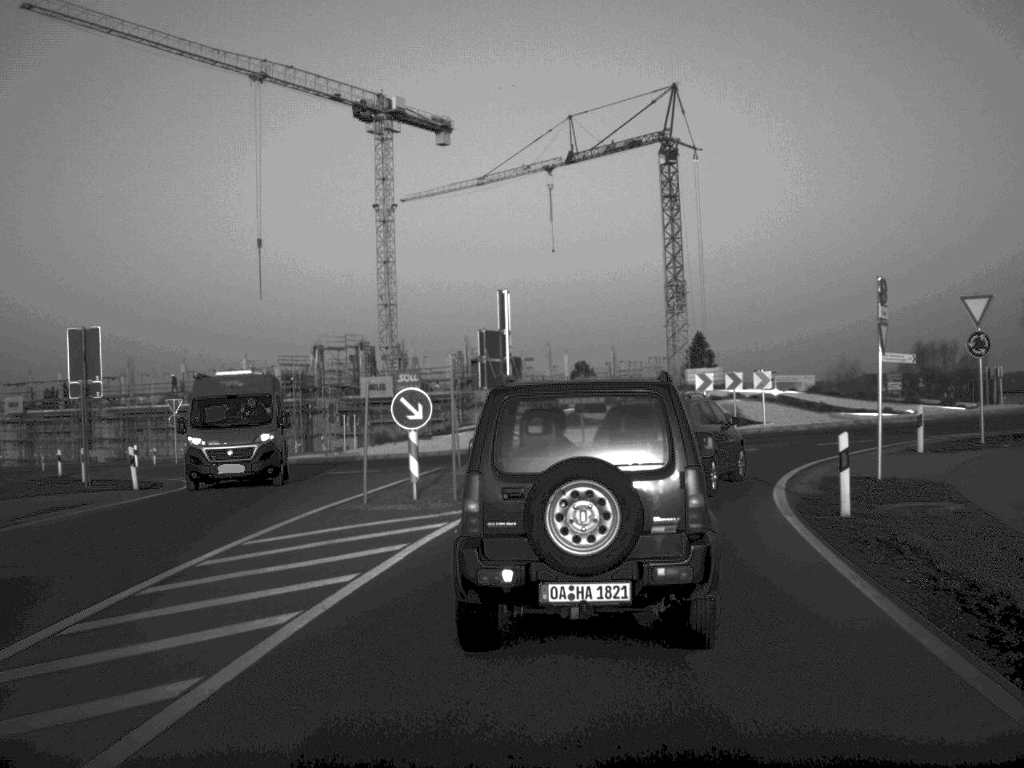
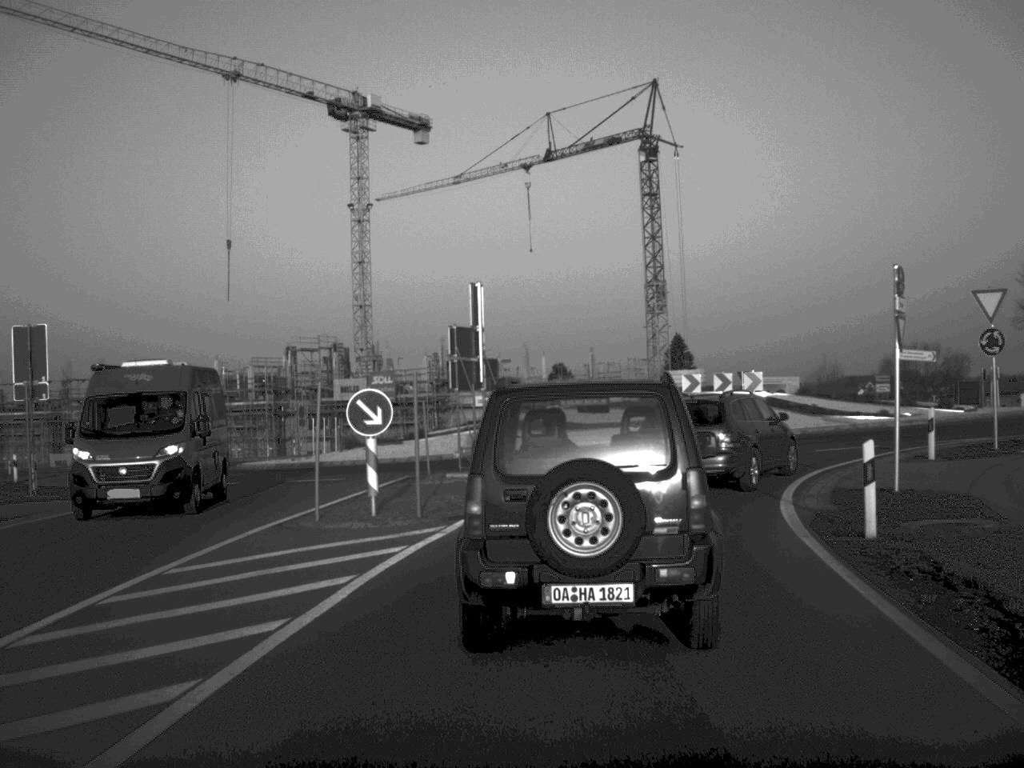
(0.0, +2.3) m; +1°
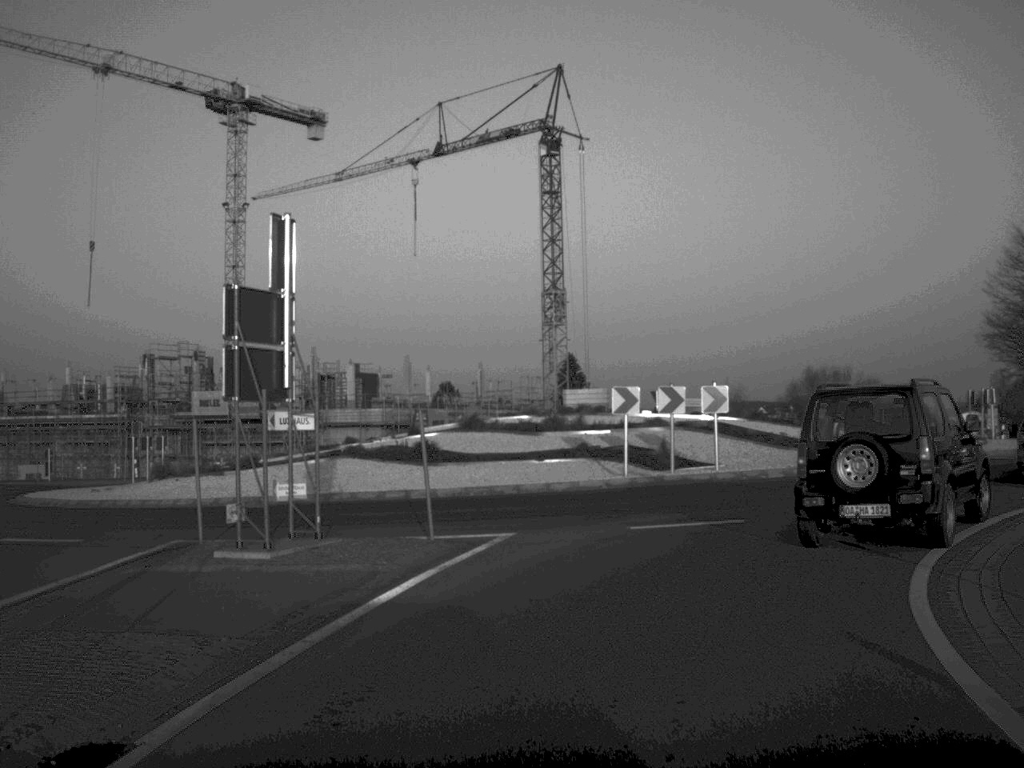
(+0.5, +11.1) m; +5°
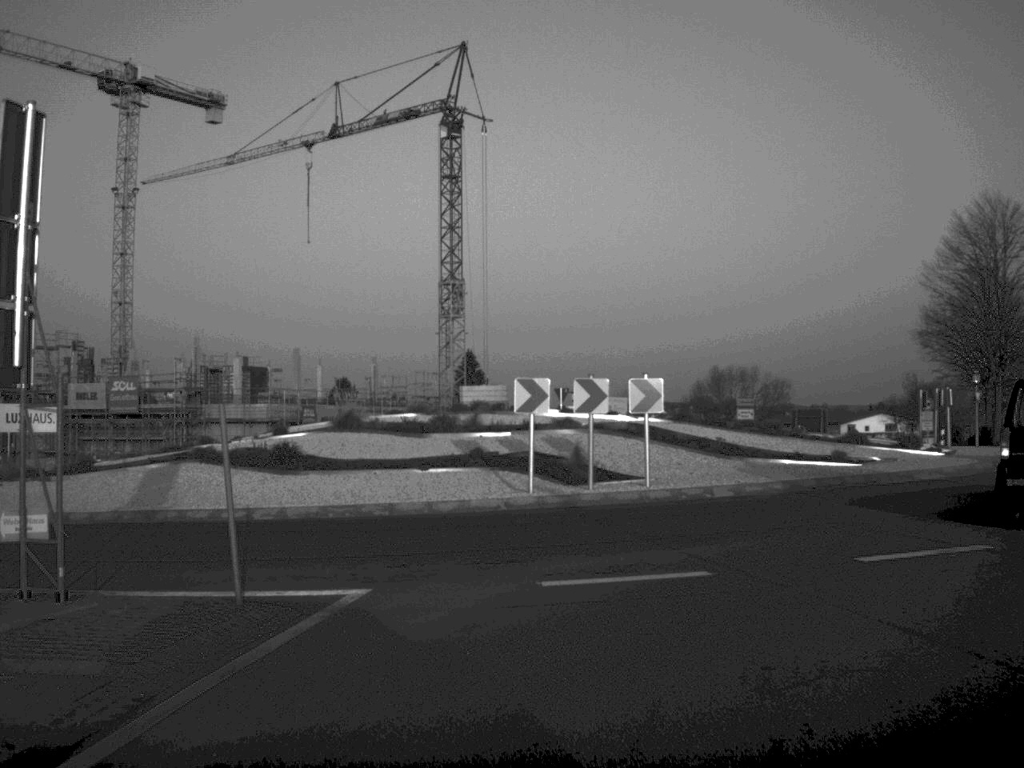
(+0.2, +5.3) m; +5°
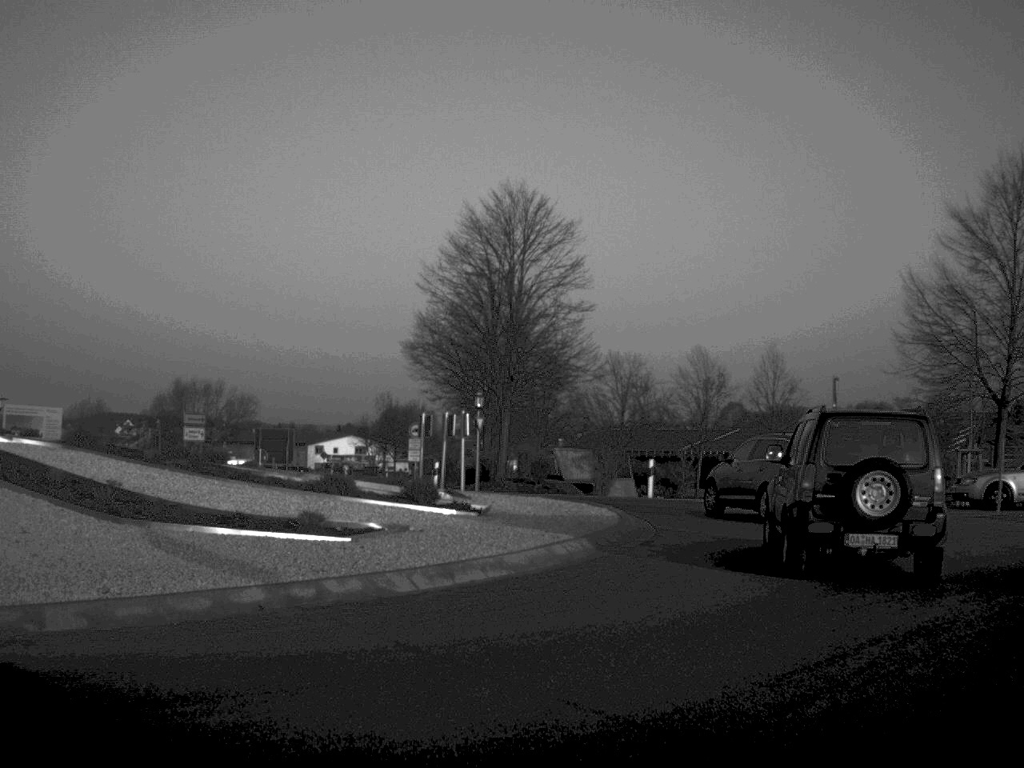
(+1.8, +10.0) m; +24°
